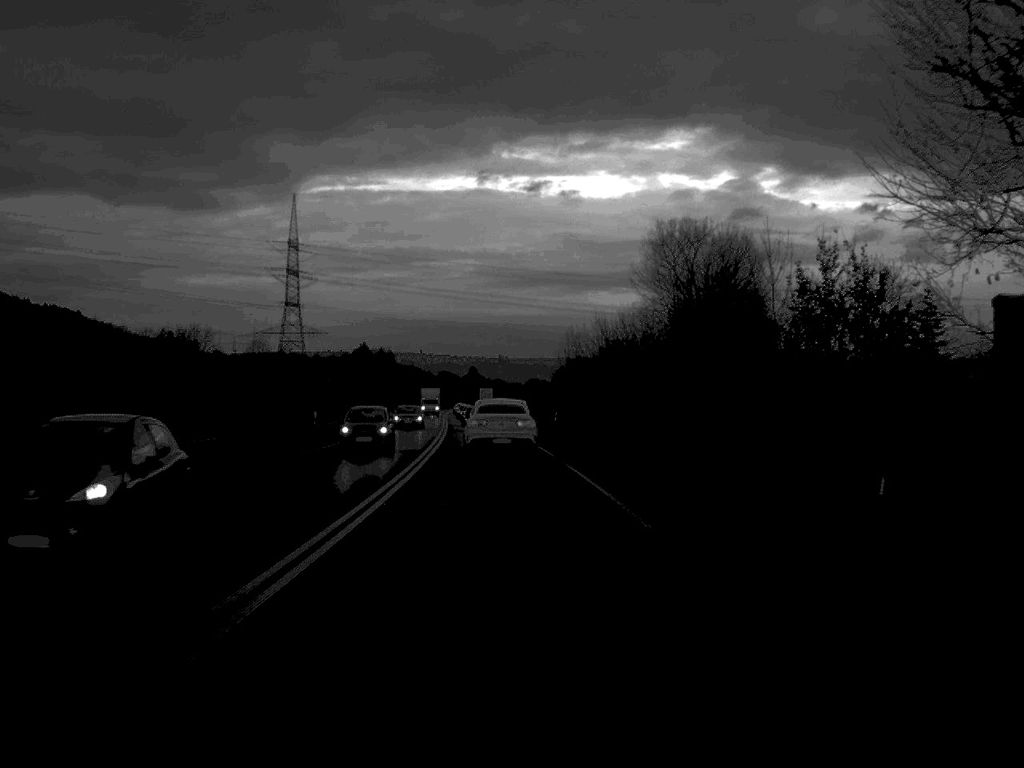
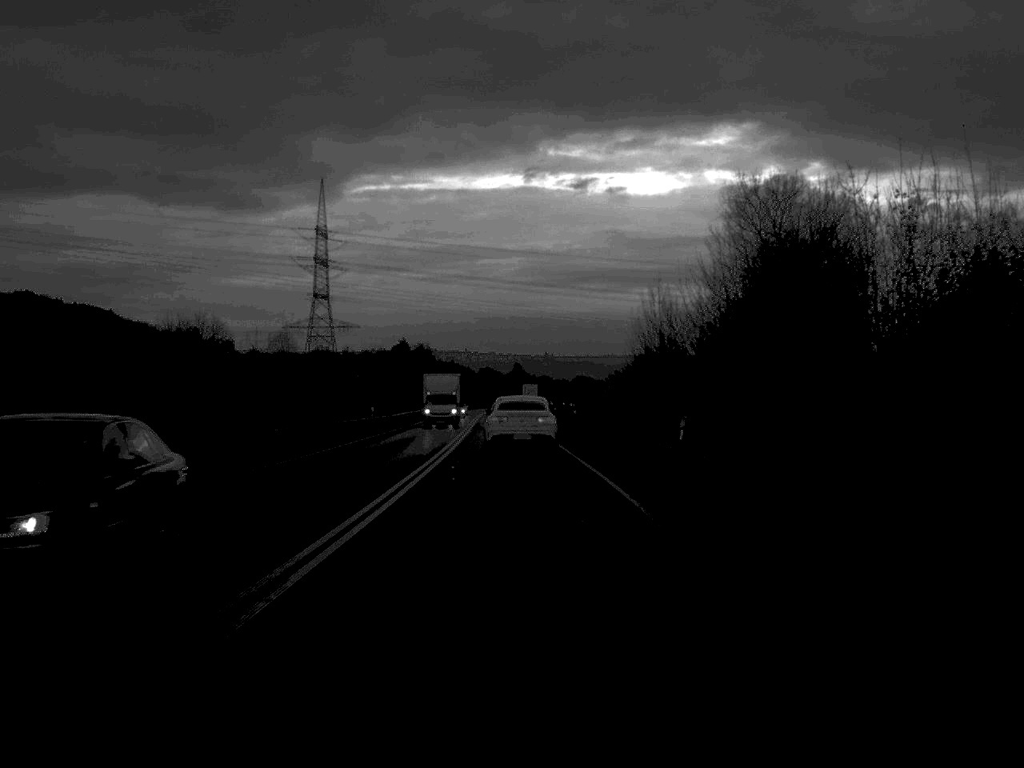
(-0.6, +31.6) m; -2°
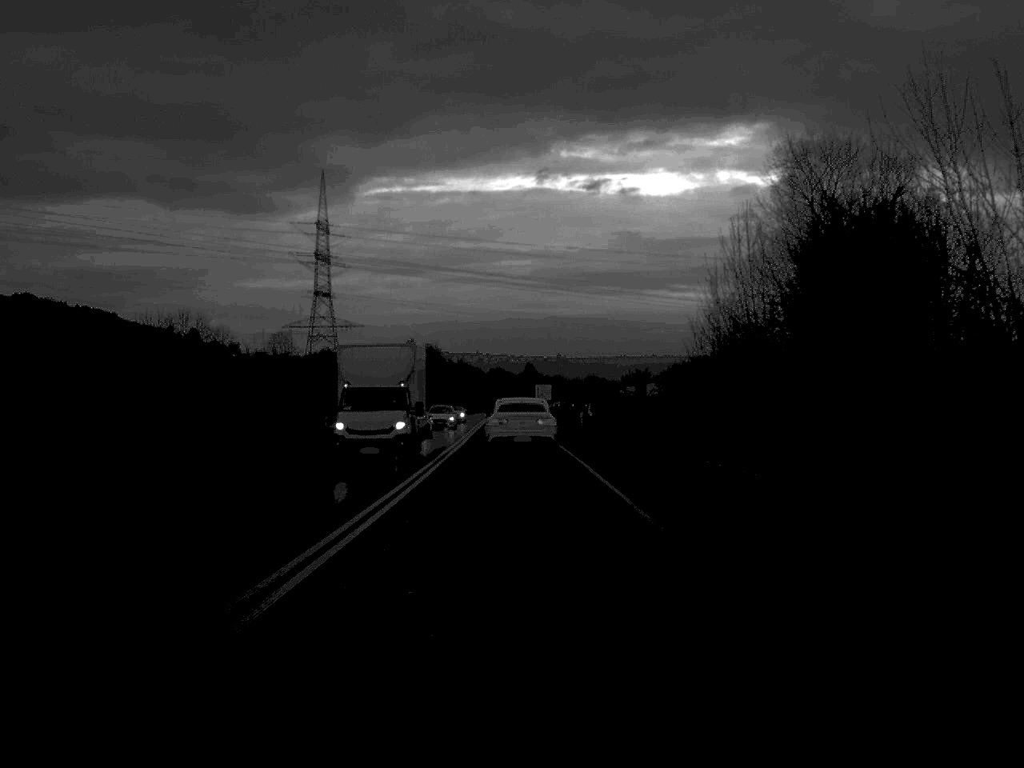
(-0.1, +19.7) m; -1°
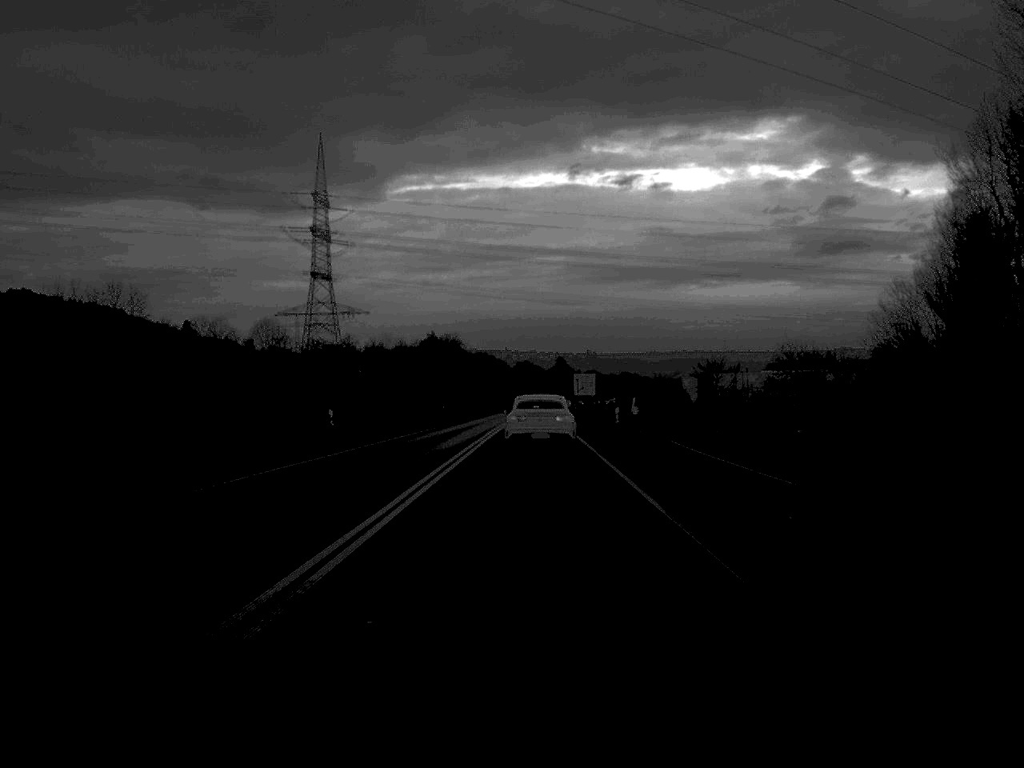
(-0.6, +52.5) m; -1°
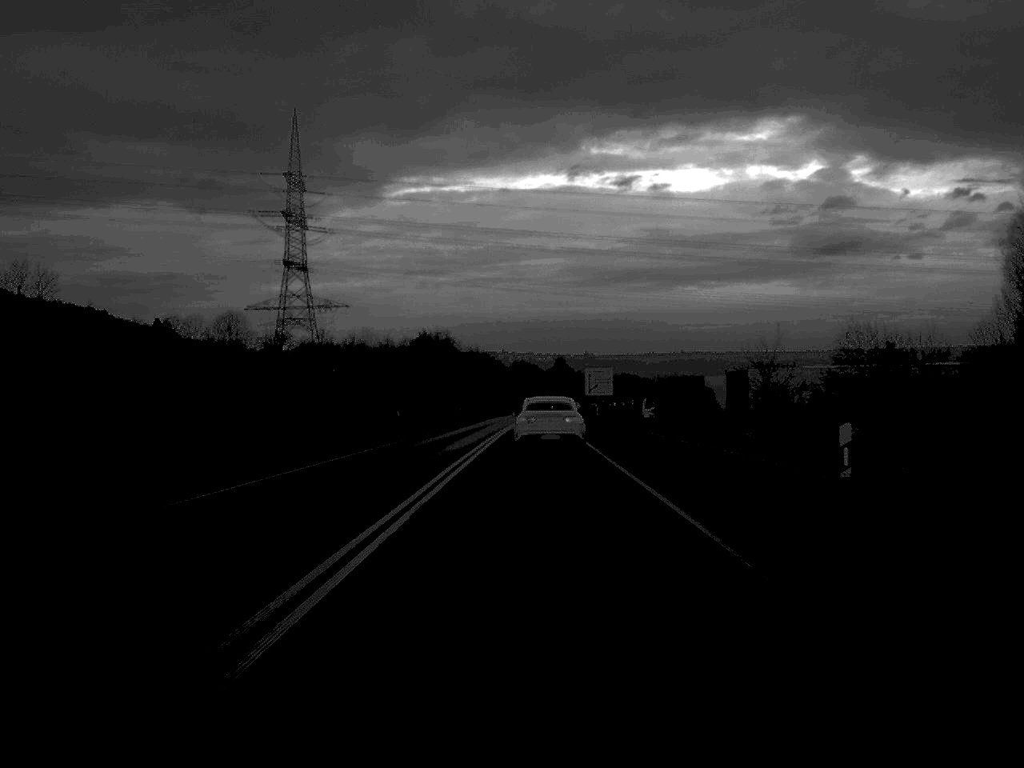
(0.0, +32.6) m; 0°
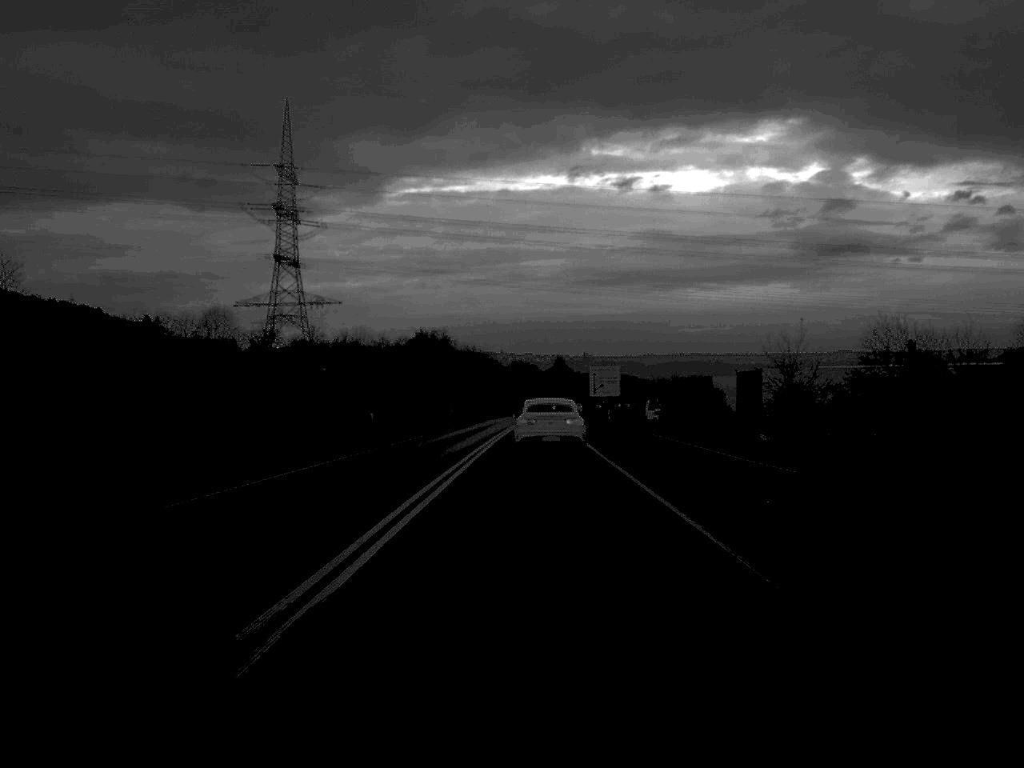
(0.0, +10.1) m; 0°
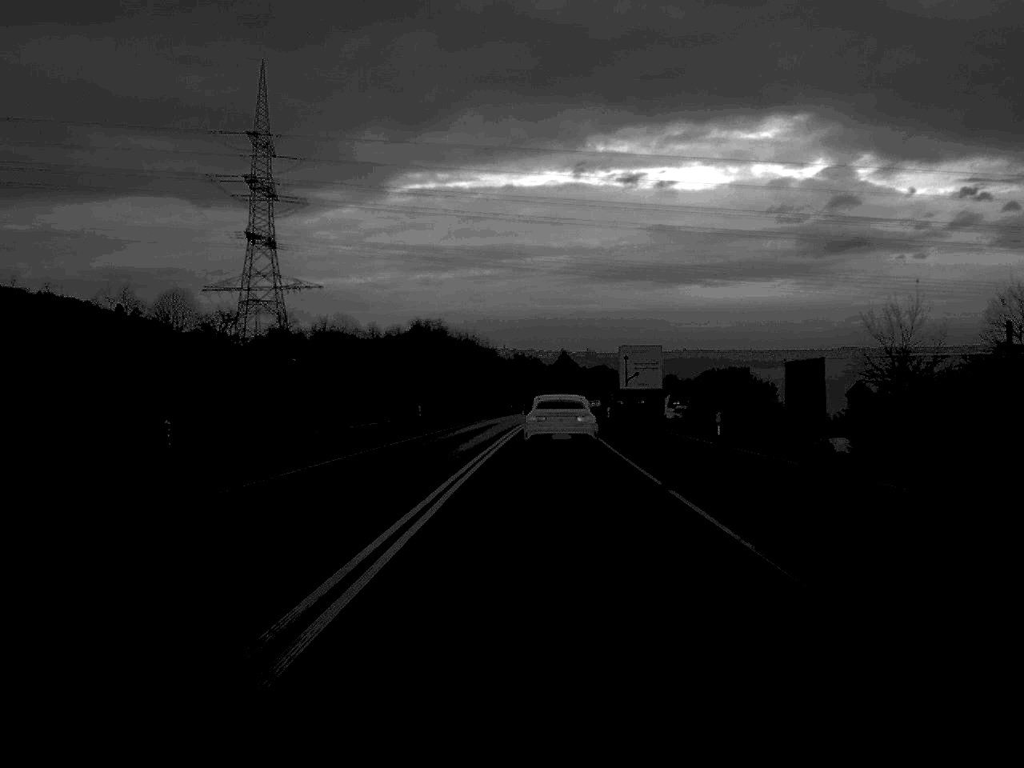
(0.0, +30.7) m; 0°
